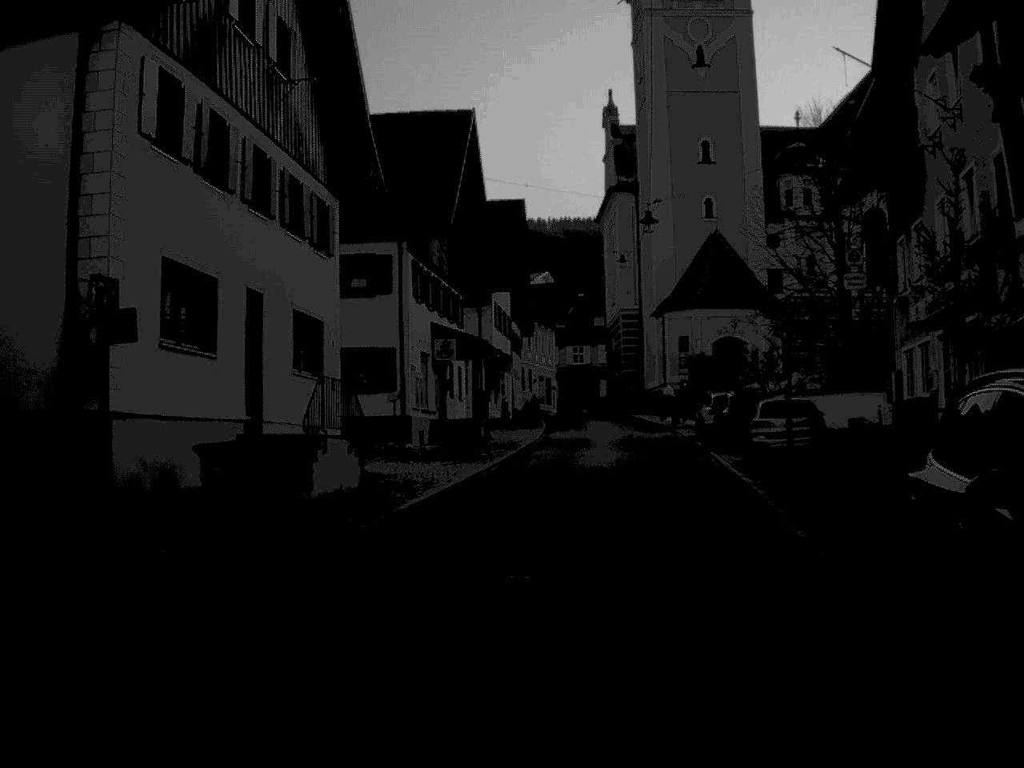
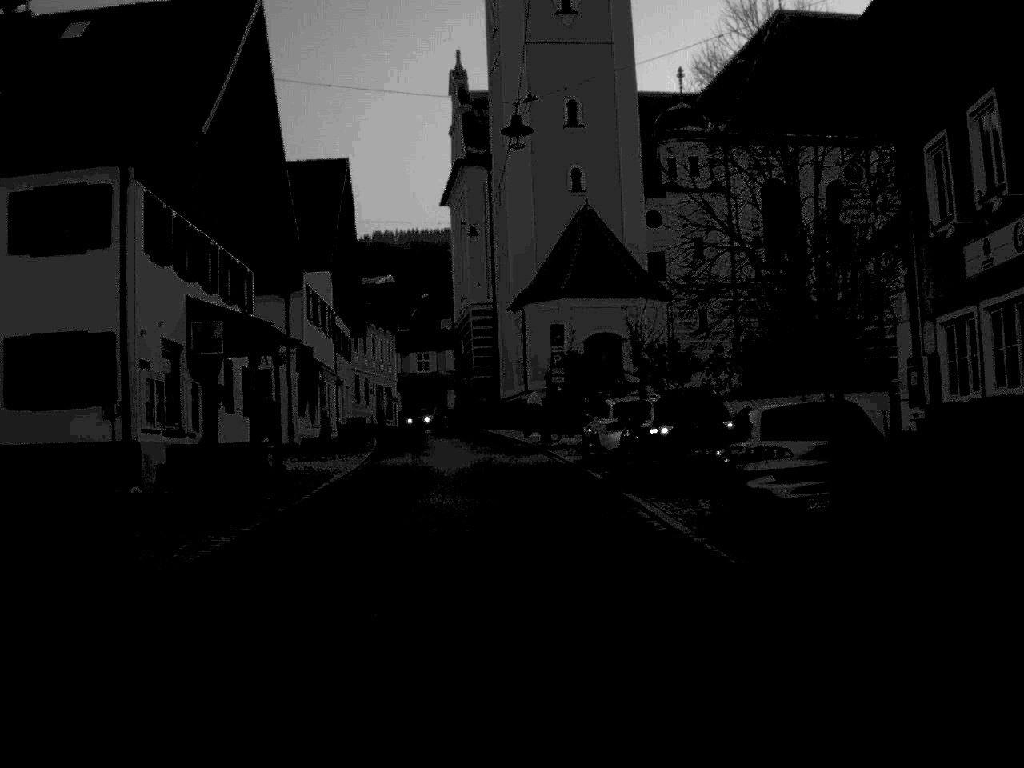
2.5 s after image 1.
(+0.7, +13.4) m; +7°
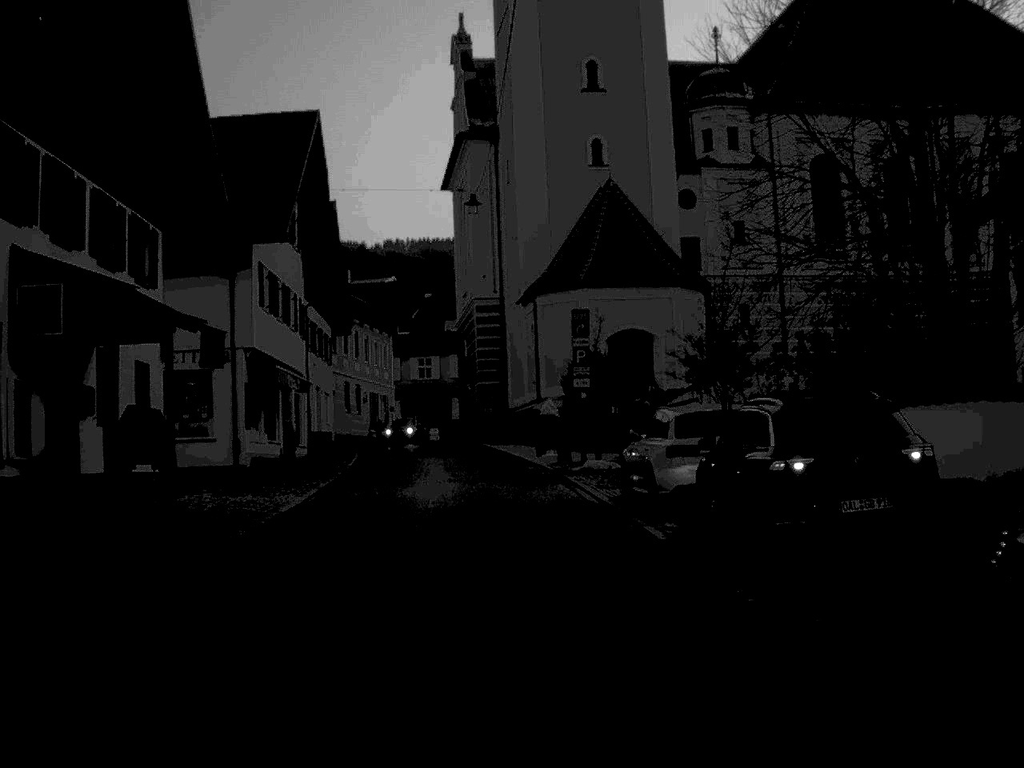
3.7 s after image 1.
(0.0, +9.6) m; -1°
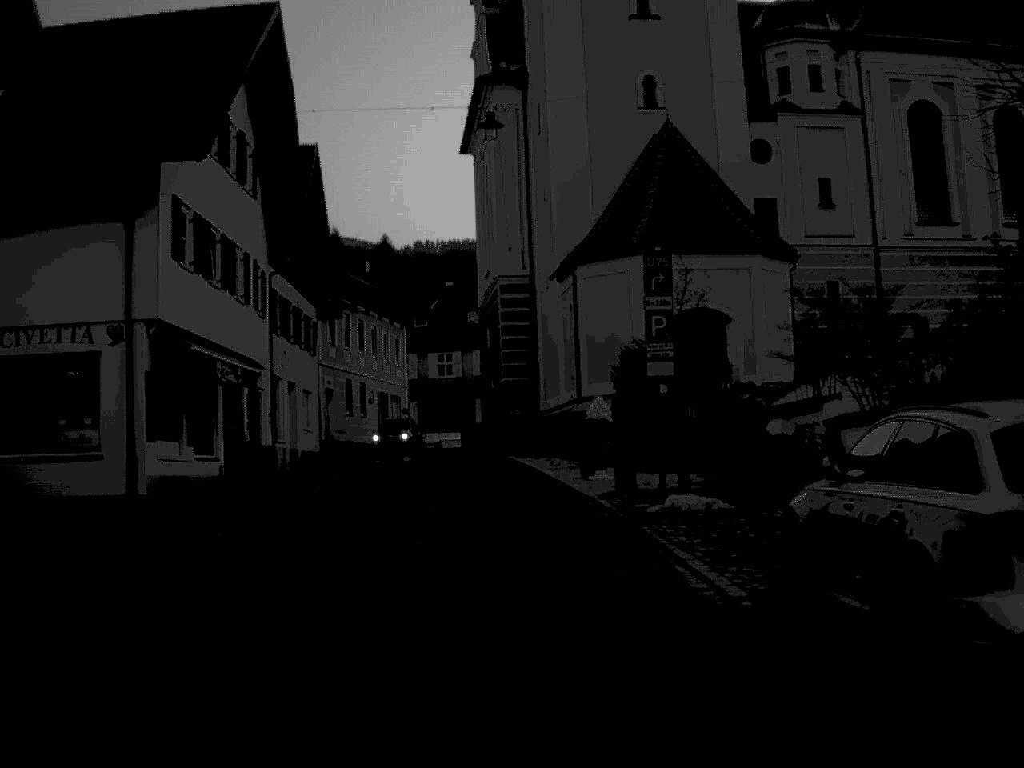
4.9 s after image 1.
(-0.1, +11.2) m; -1°
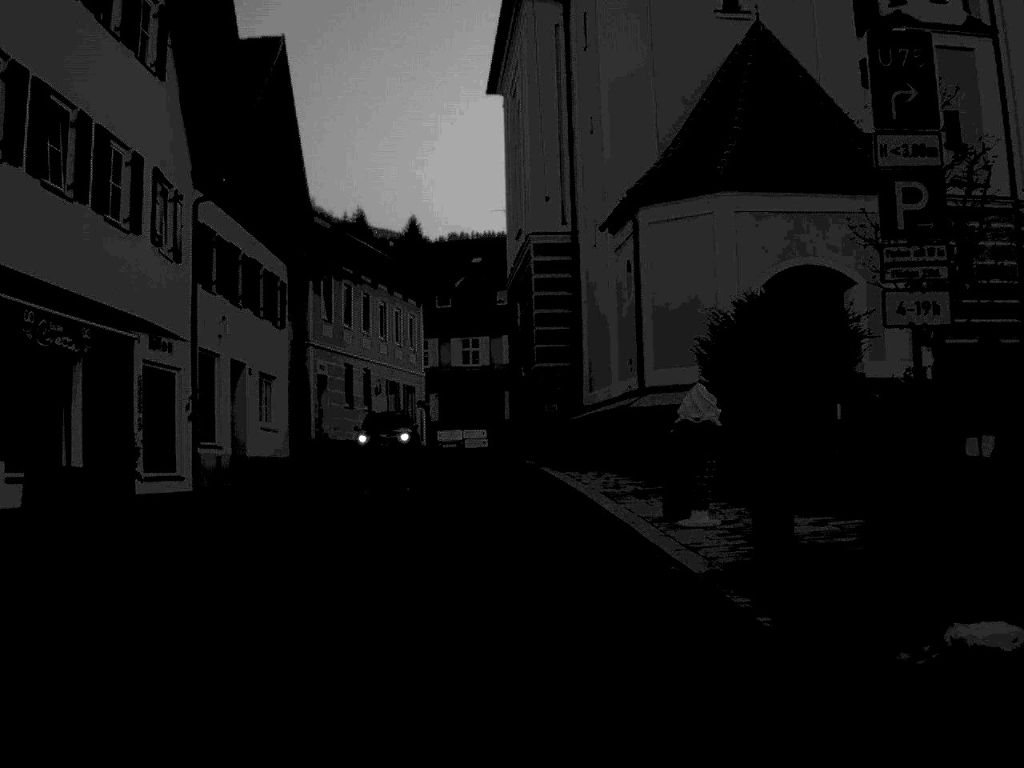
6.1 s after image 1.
(-0.1, +10.8) m; -2°
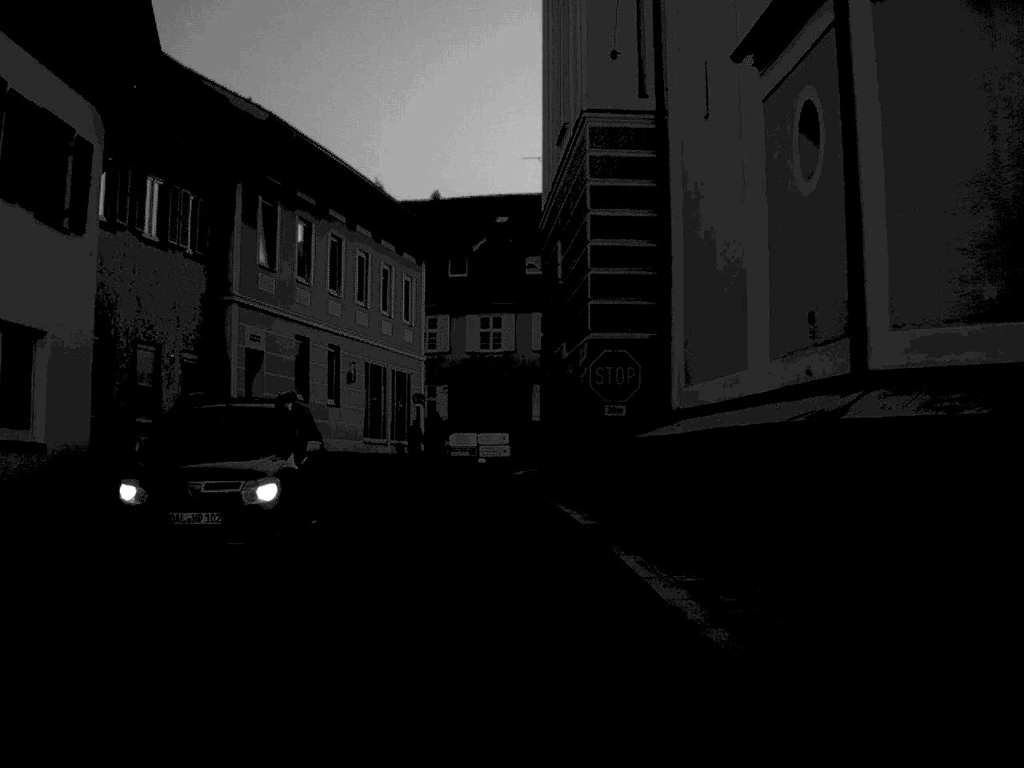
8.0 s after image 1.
(-0.2, +16.4) m; -1°
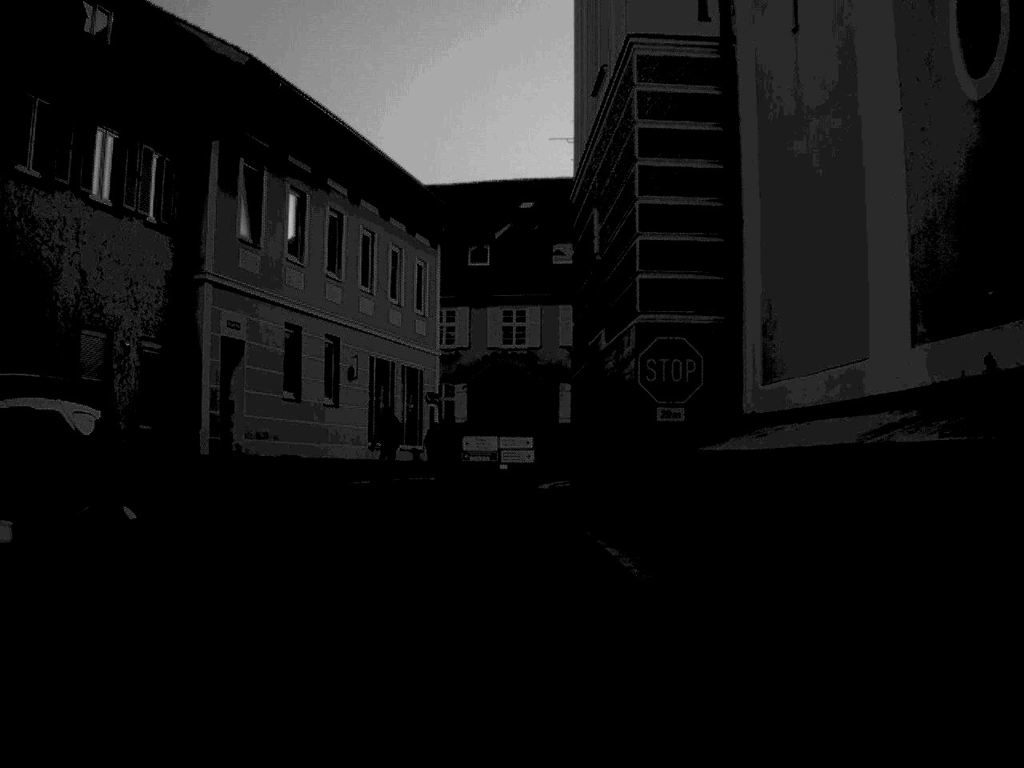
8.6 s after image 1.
(0.0, +4.8) m; -1°
